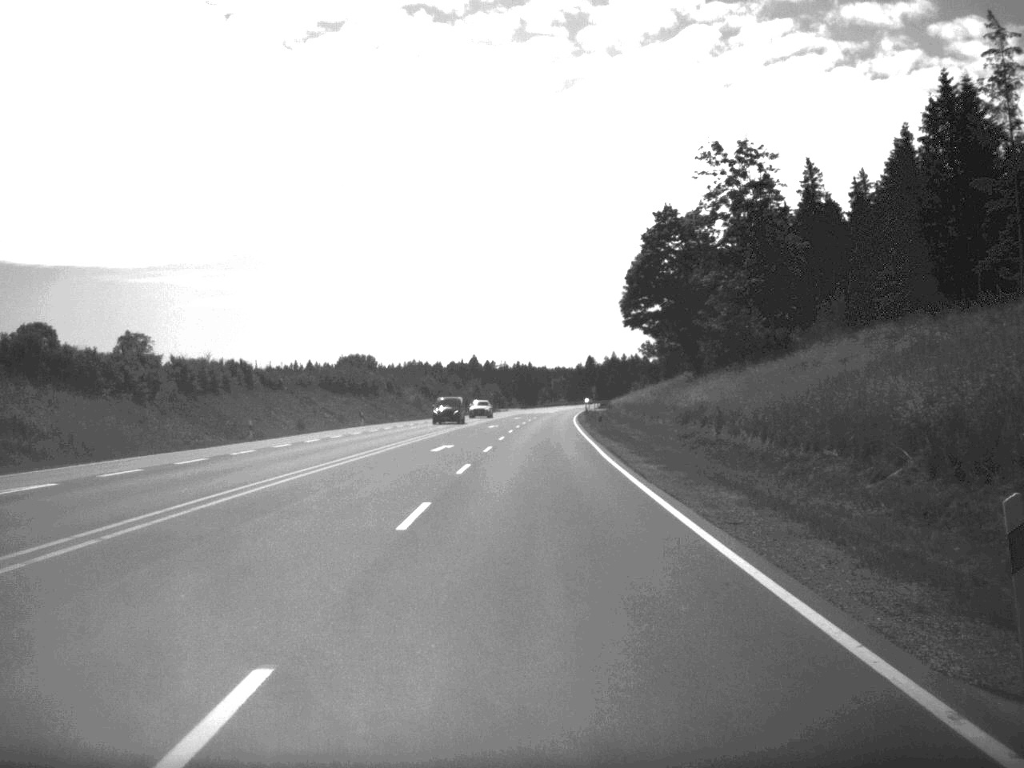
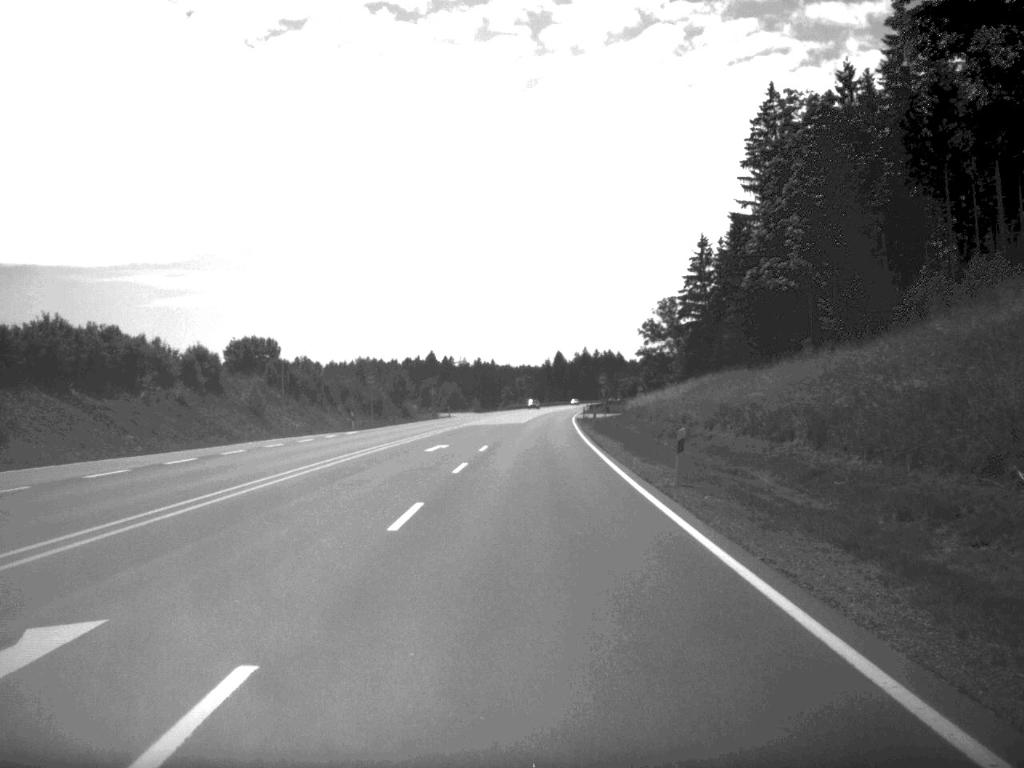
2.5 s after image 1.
(+0.8, +71.5) m; +1°
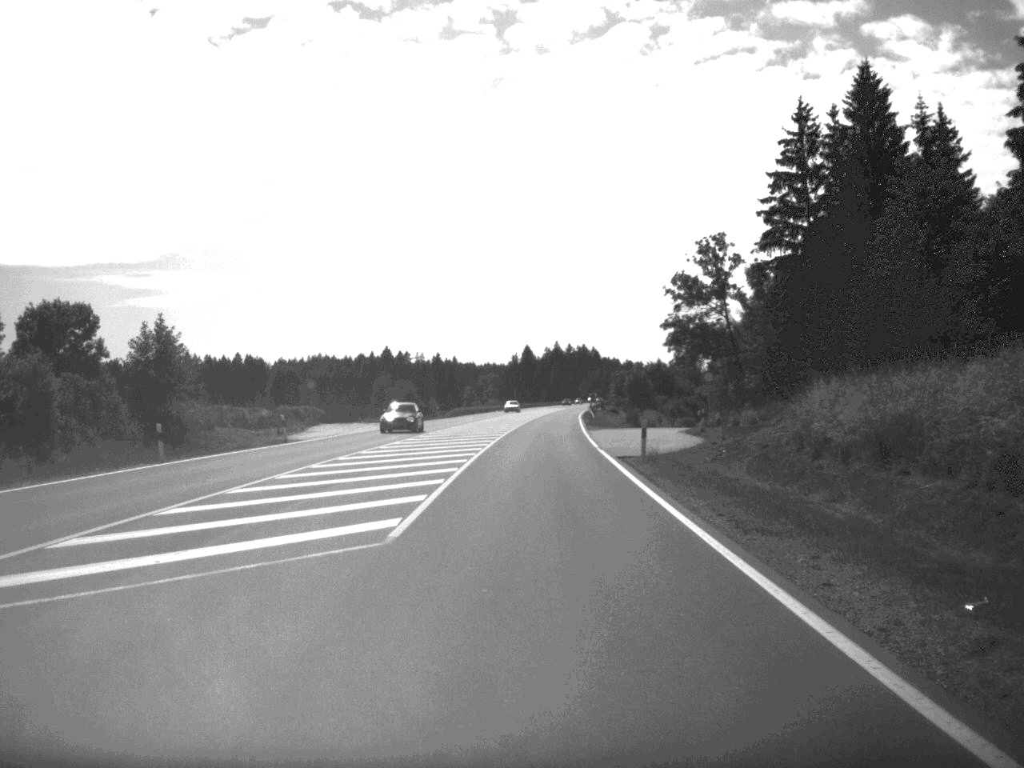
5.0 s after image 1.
(+0.8, +72.2) m; +1°
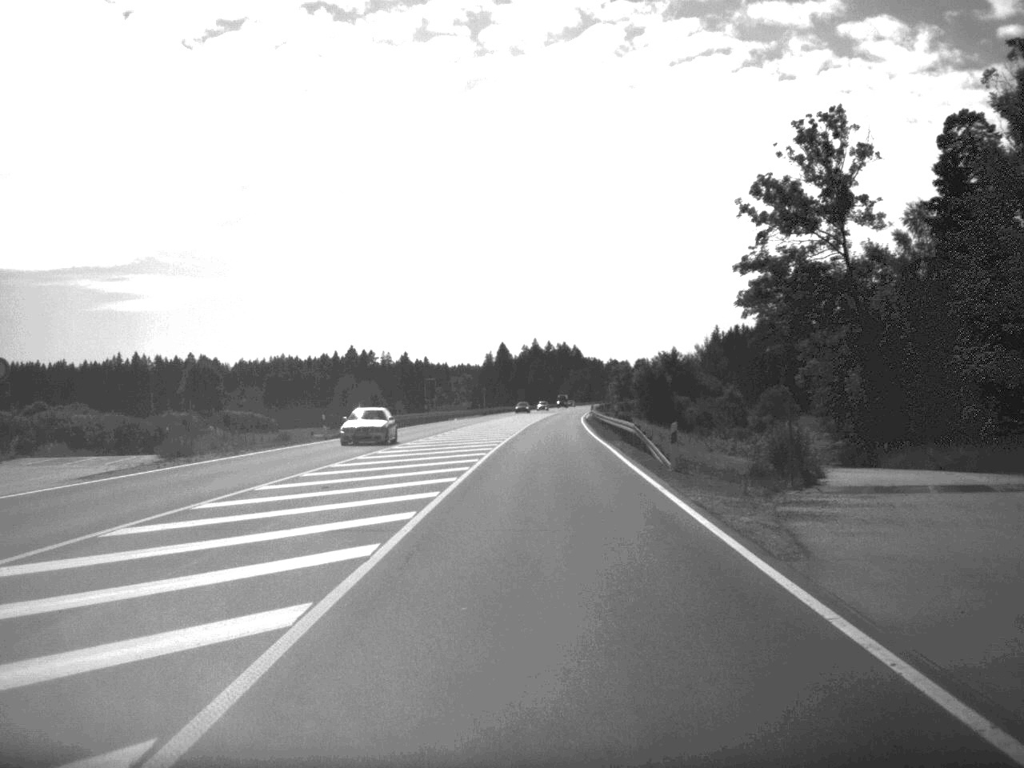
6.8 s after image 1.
(+0.4, +51.3) m; +1°
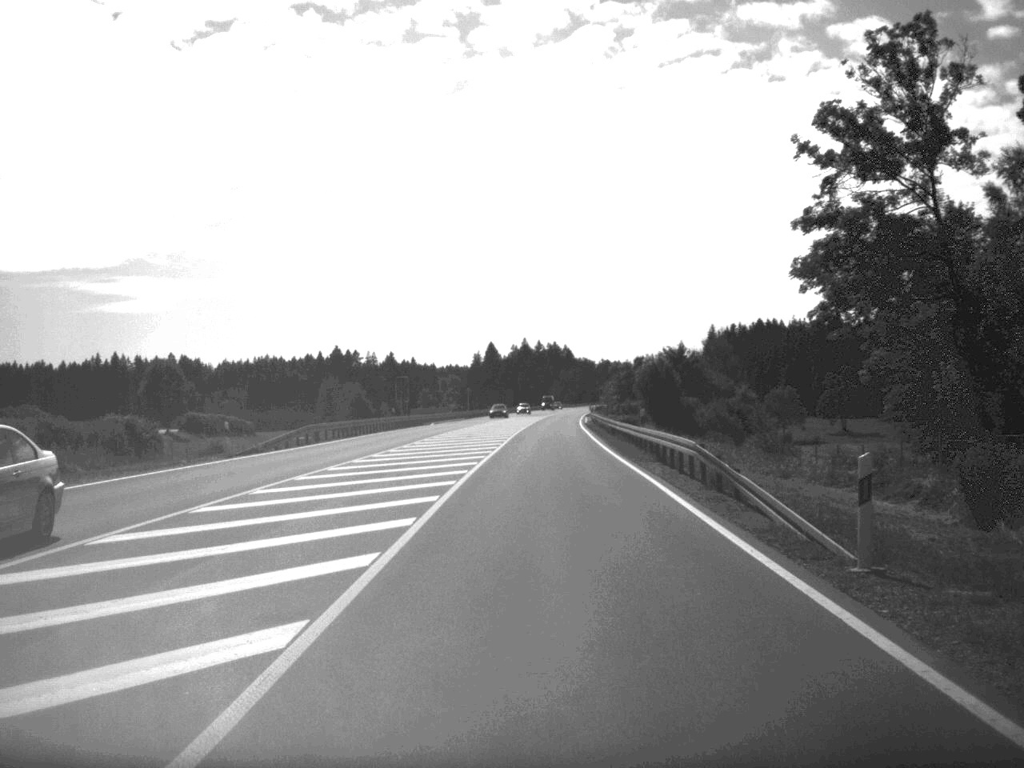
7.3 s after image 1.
(+0.1, +16.8) m; 0°
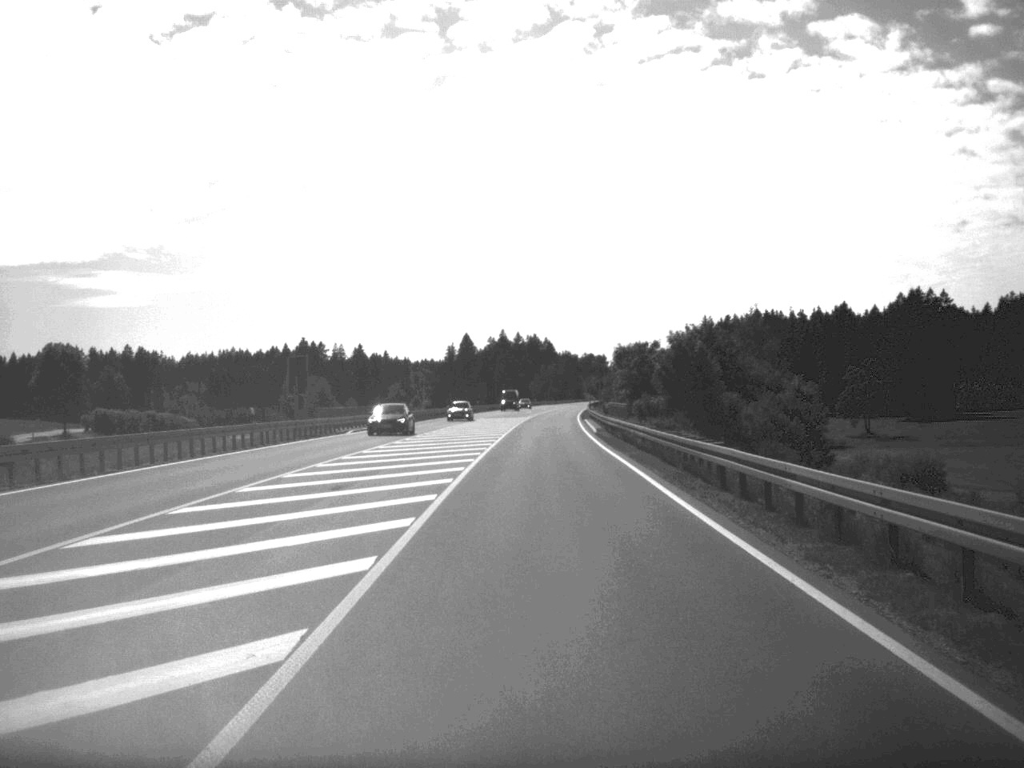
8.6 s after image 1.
(+0.3, +36.8) m; +1°
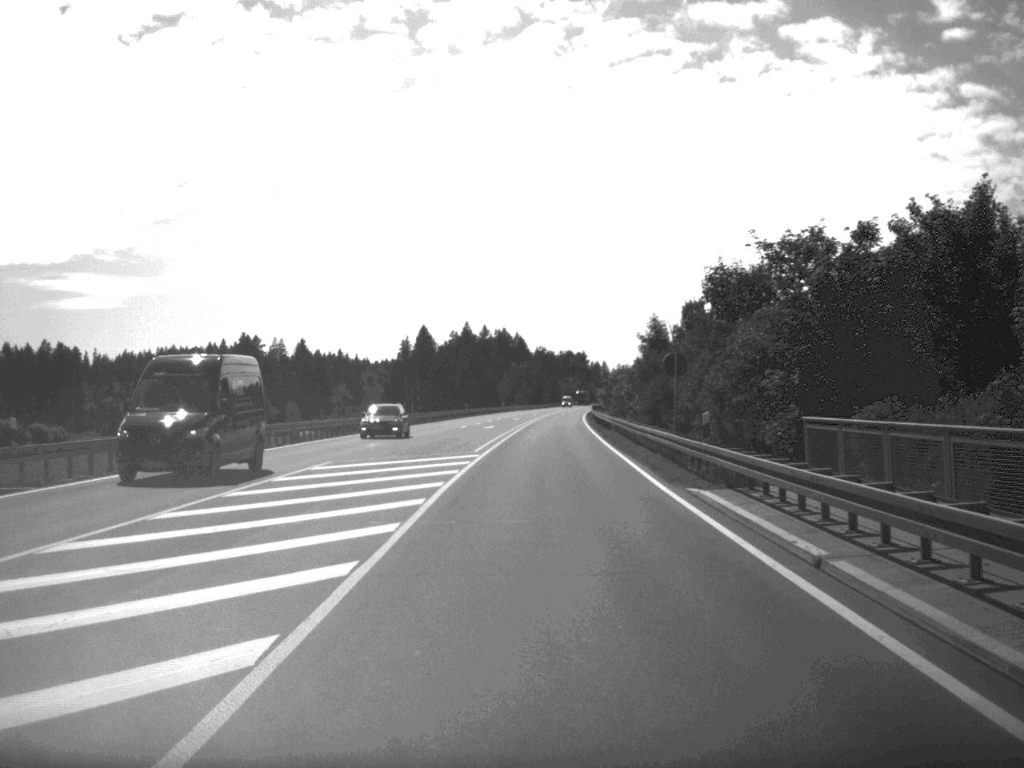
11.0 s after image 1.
(+0.7, +68.8) m; +1°
